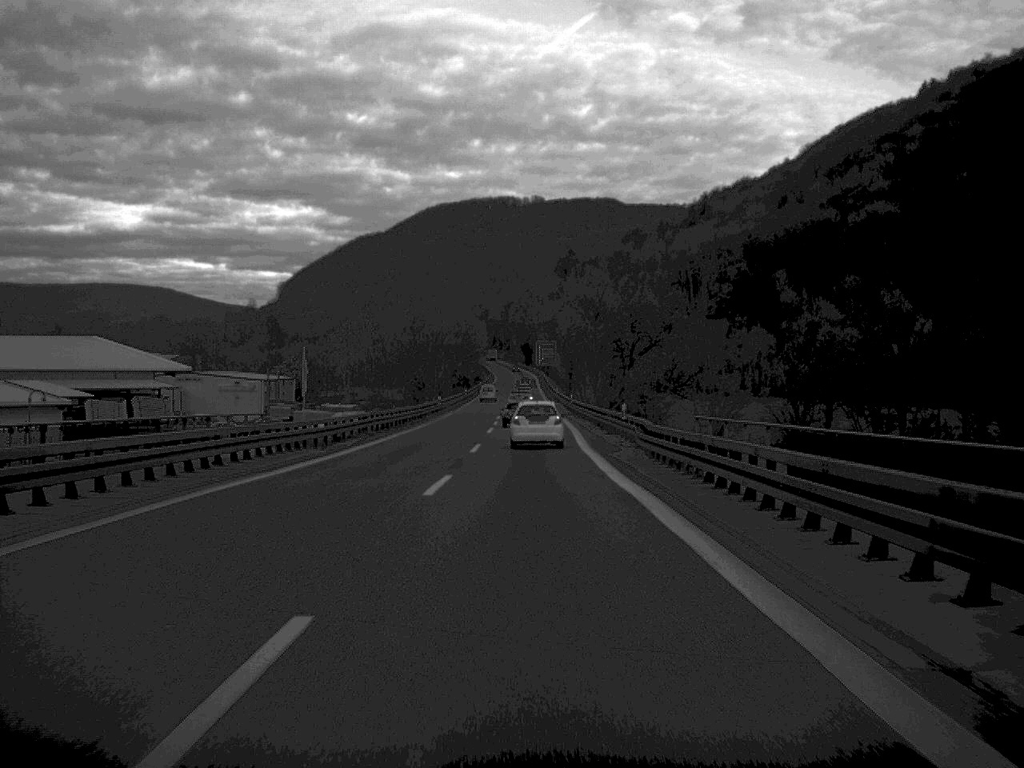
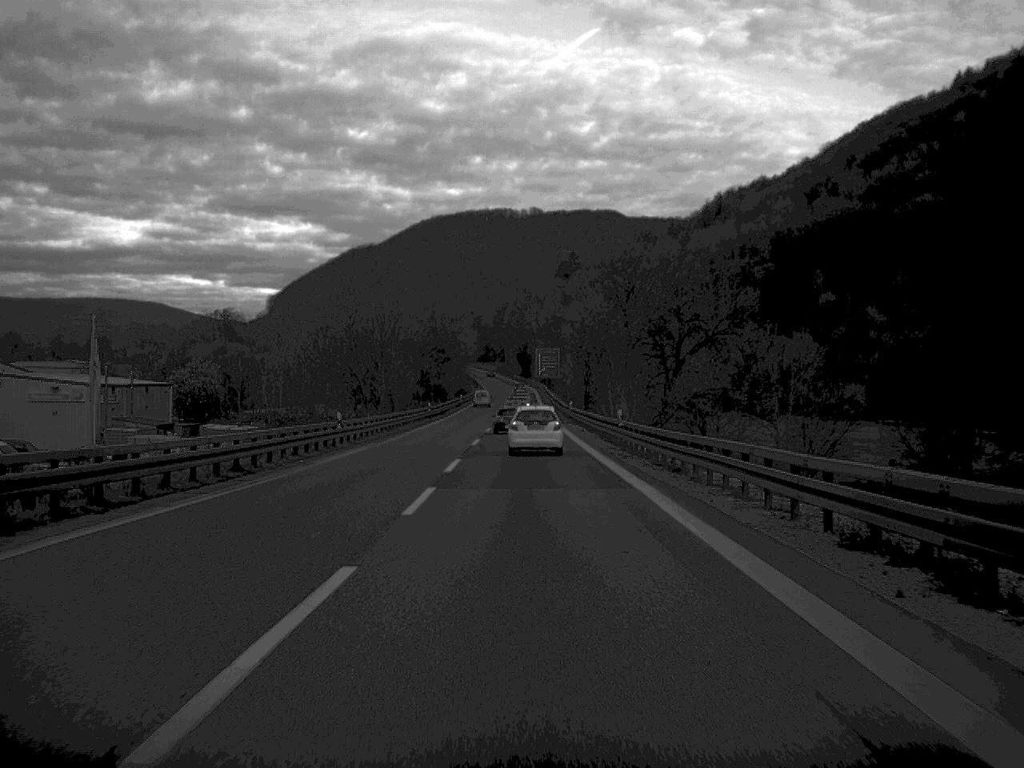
(+0.1, +50.7) m; 0°
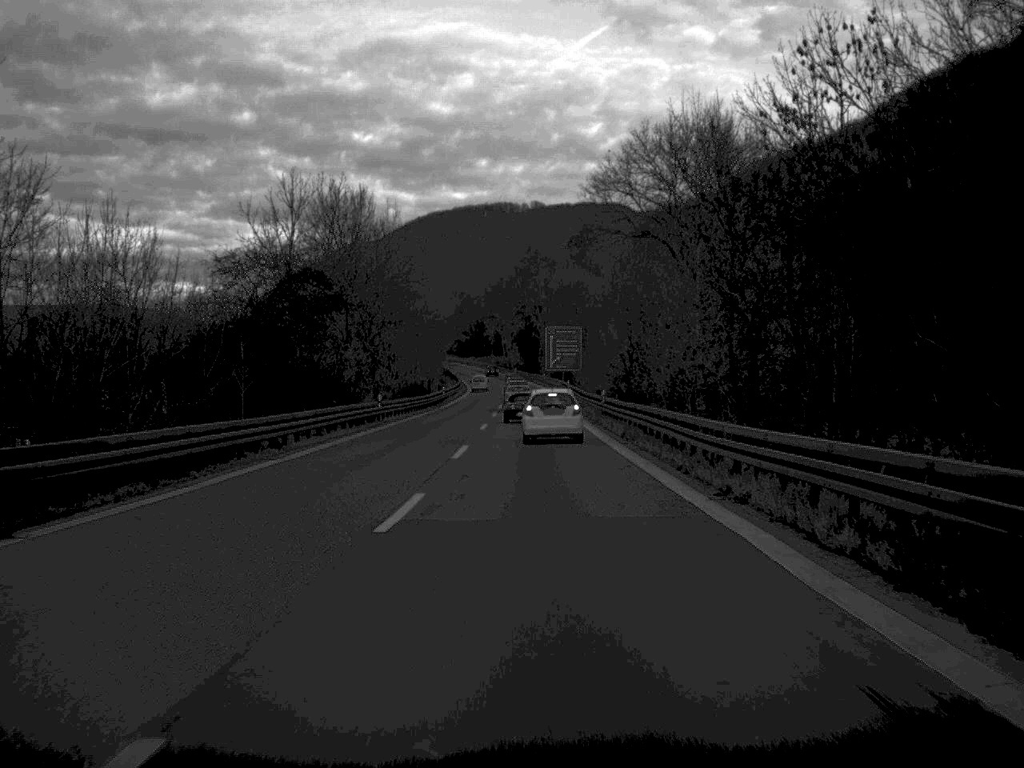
(-0.4, +84.4) m; 0°
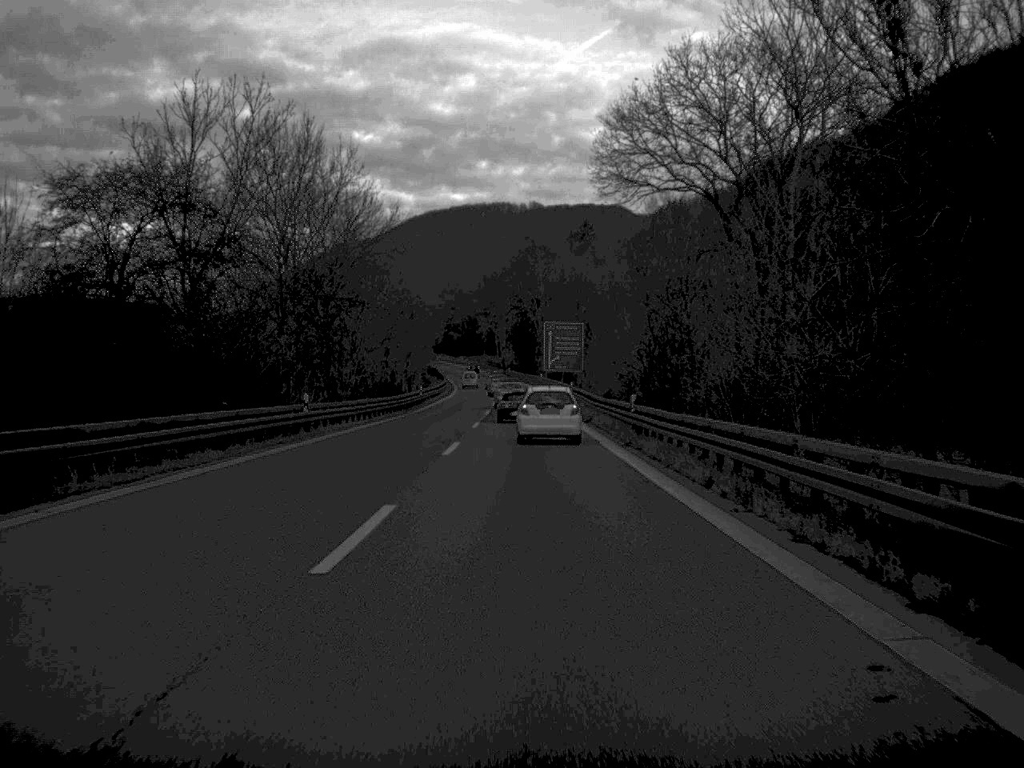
(0.0, +18.5) m; 0°
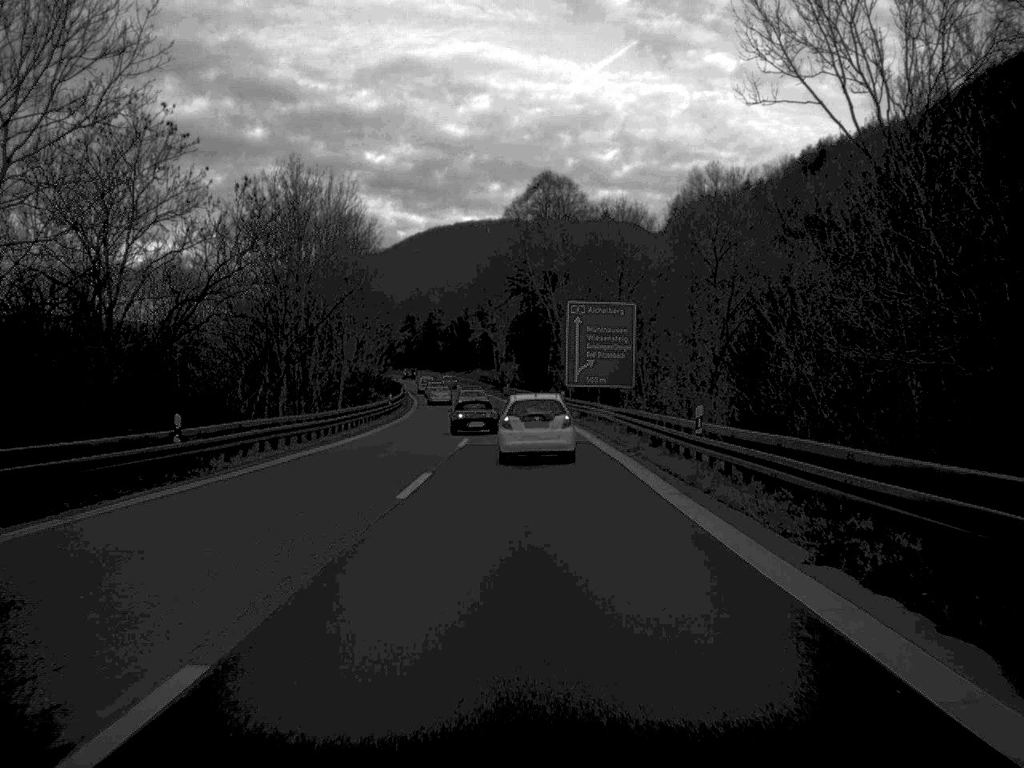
(-0.1, +62.9) m; 0°
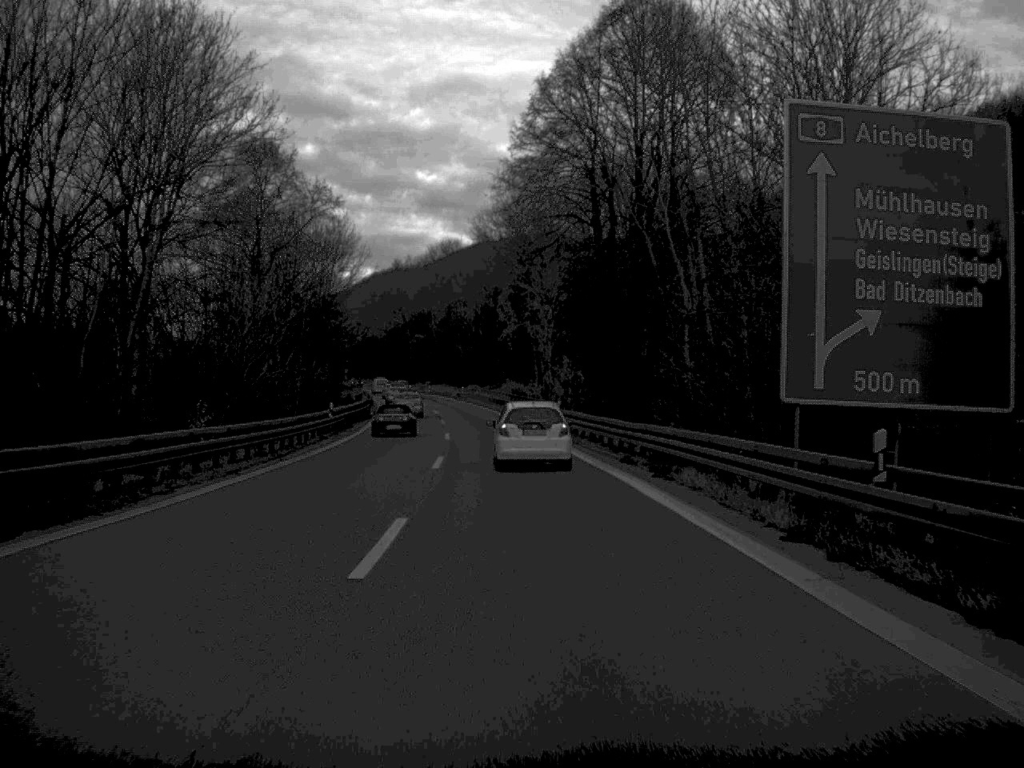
(-1.0, +61.4) m; -2°
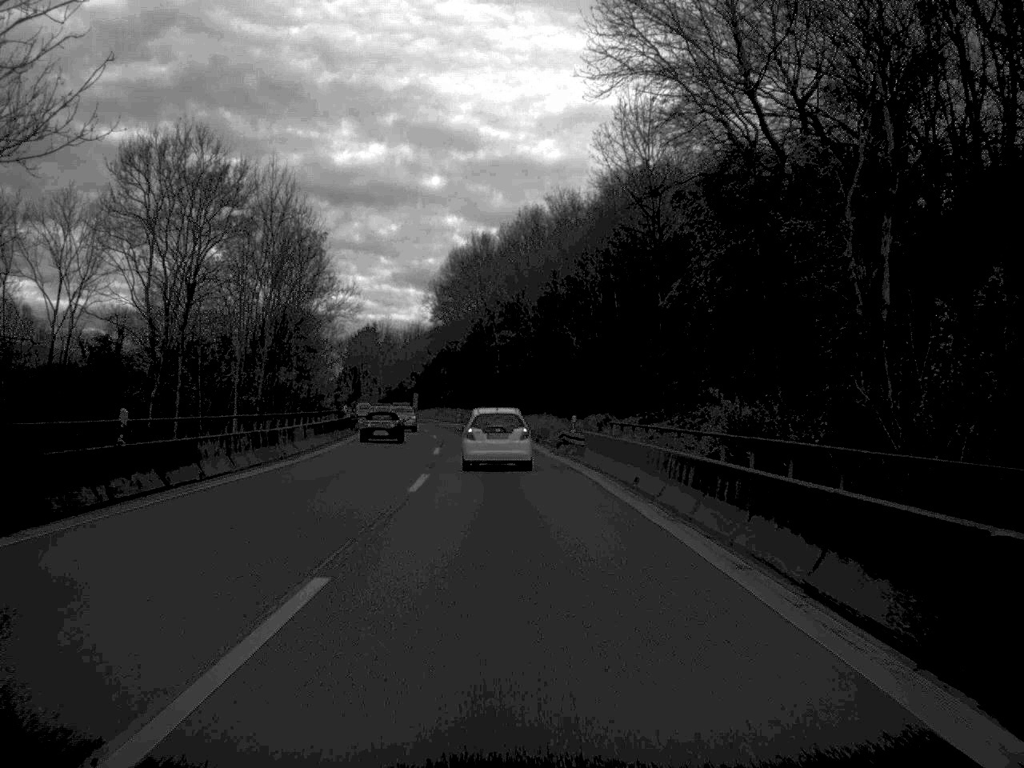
(-3.3, +77.2) m; -5°
